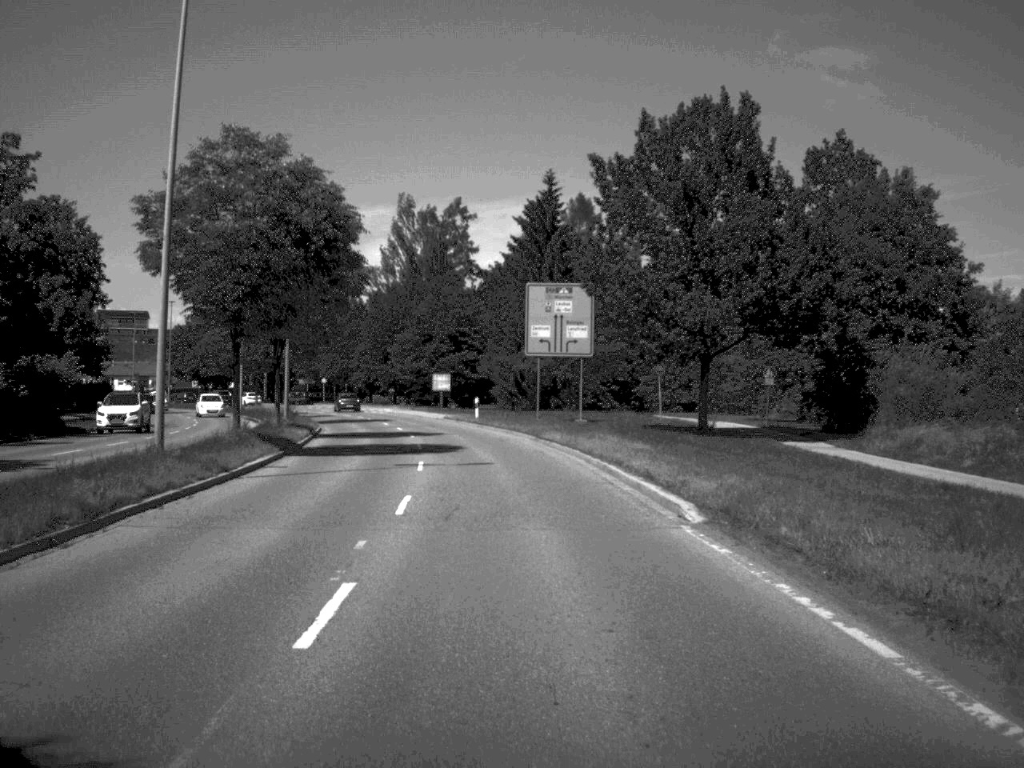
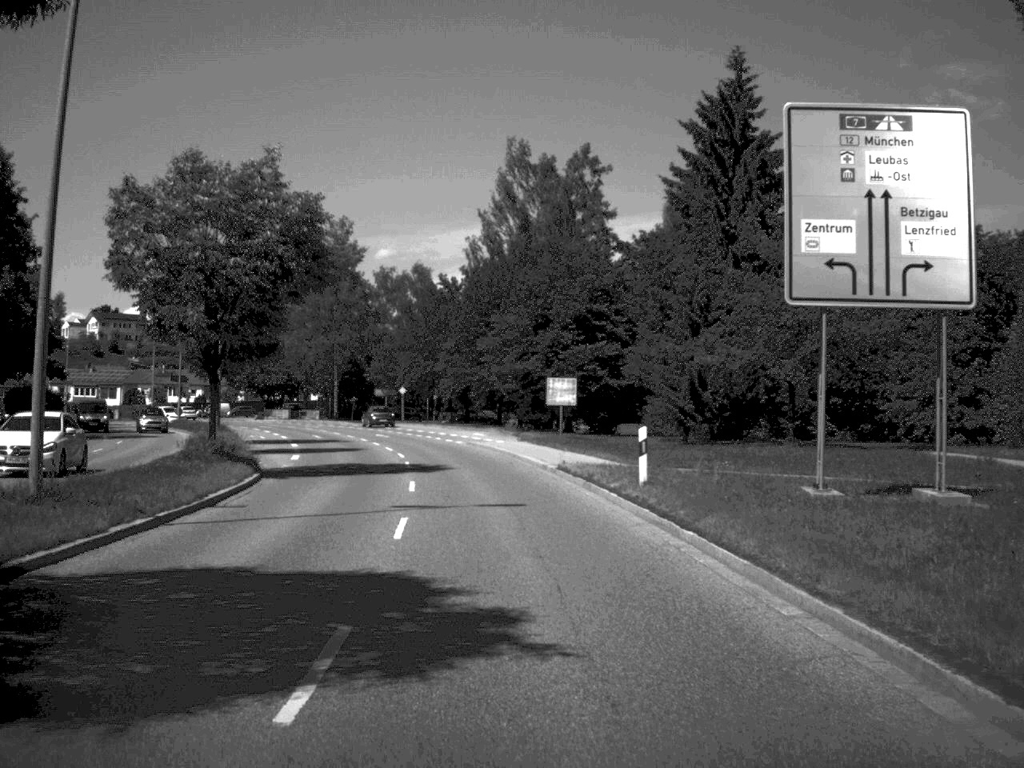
(-1.8, +36.8) m; -6°
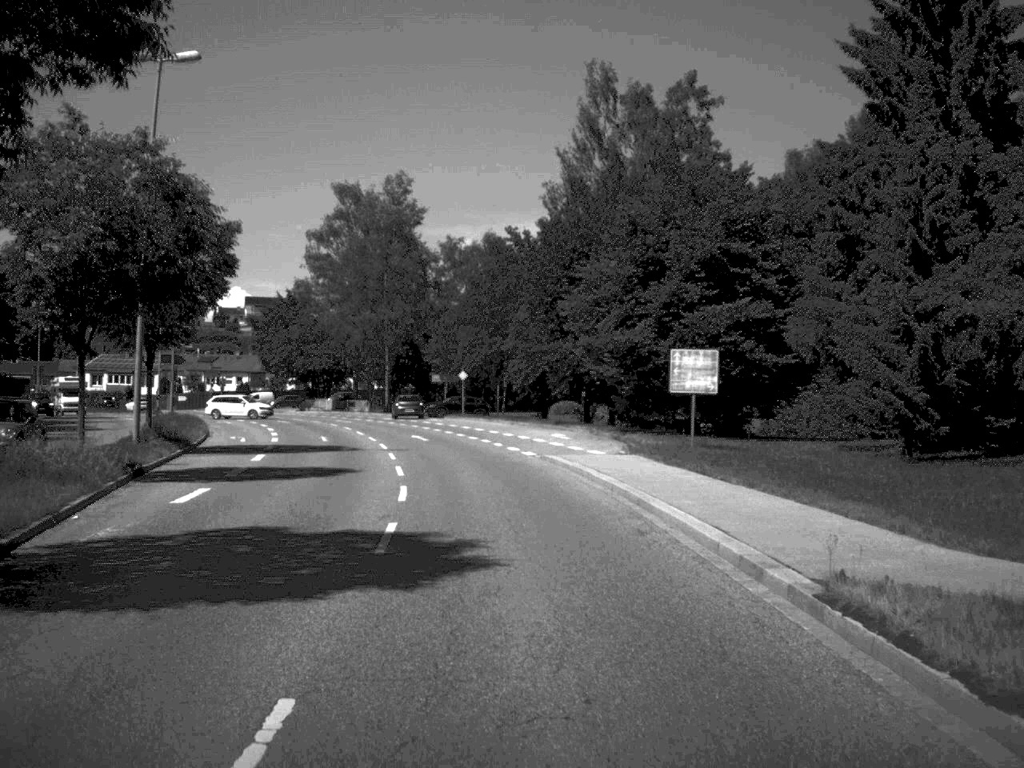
(-0.7, +20.3) m; -4°
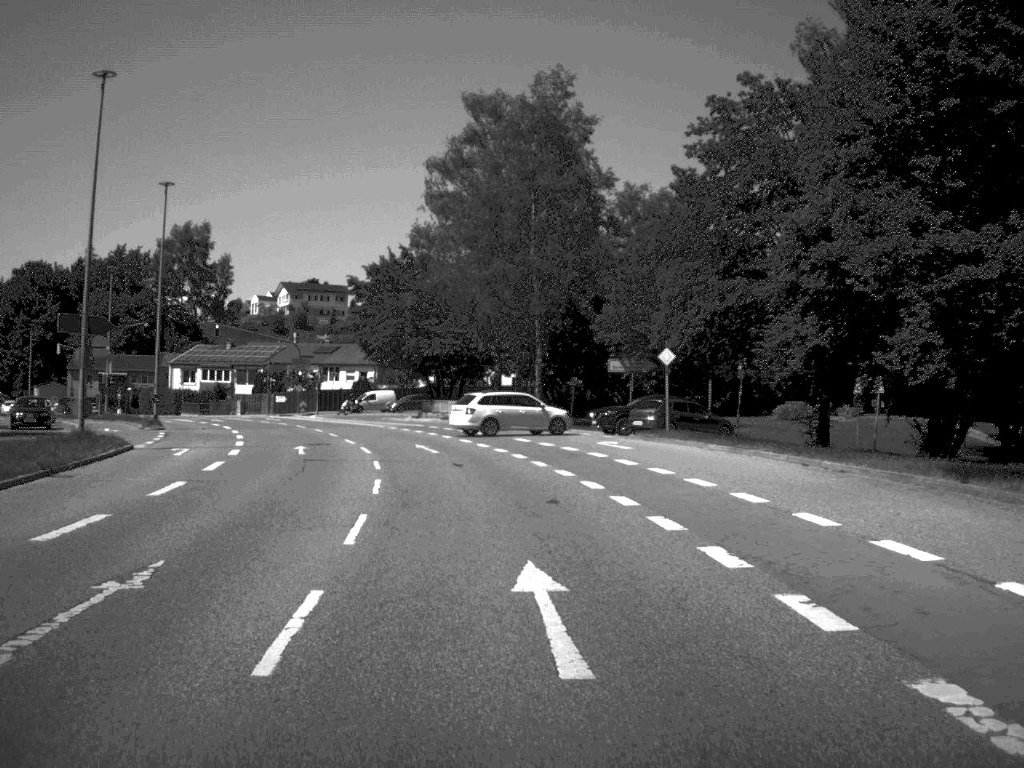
(-2.4, +35.3) m; -8°
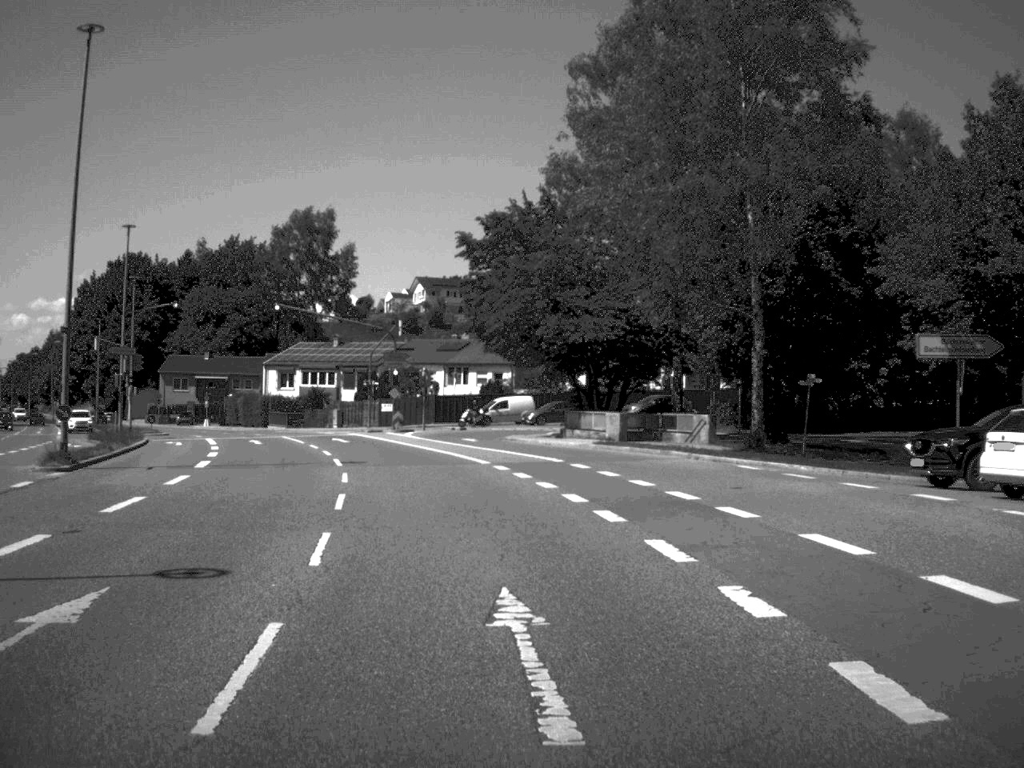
(-1.5, +25.5) m; -7°
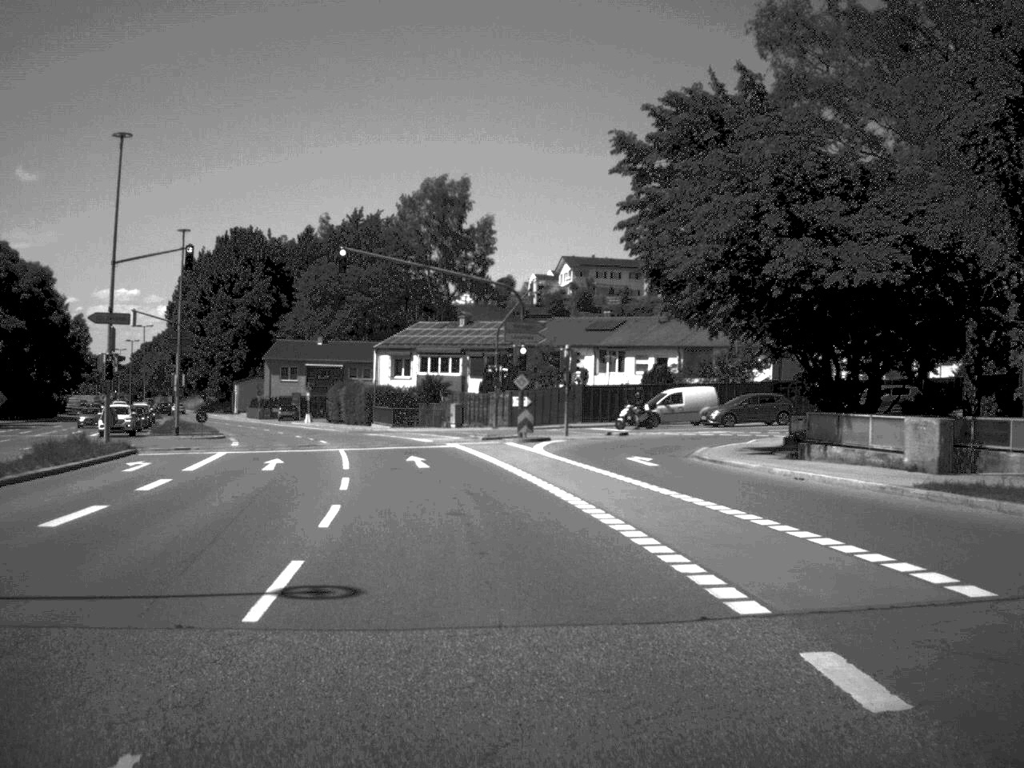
(-1.3, +21.0) m; -7°
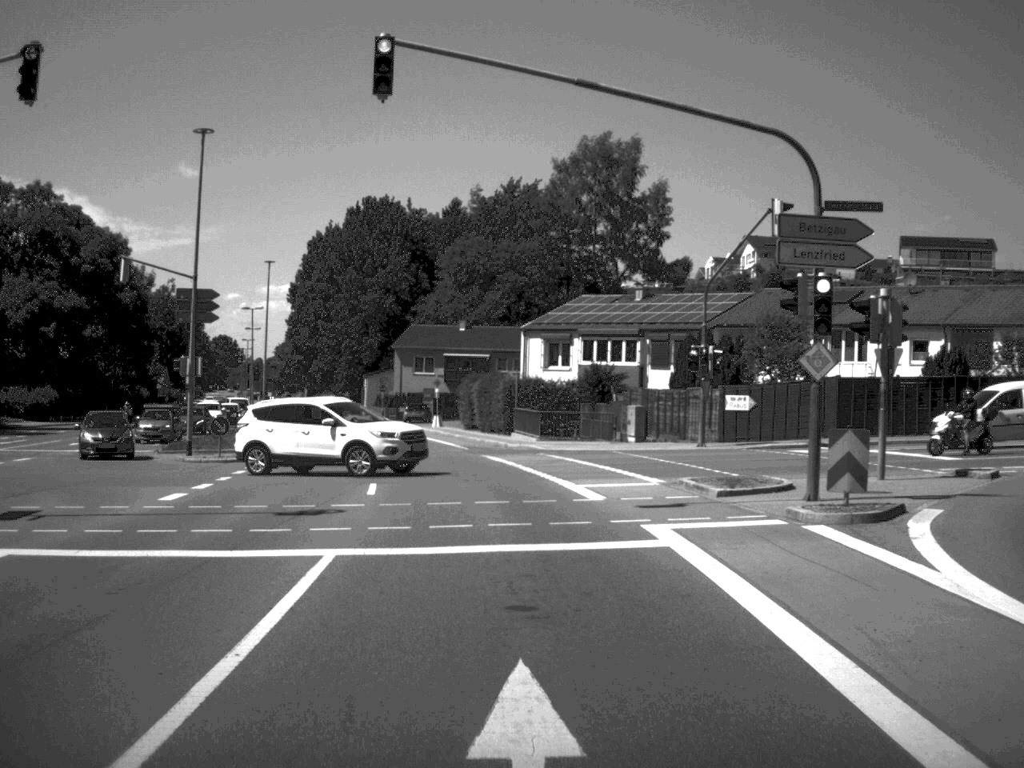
(-1.6, +24.2) m; -8°
